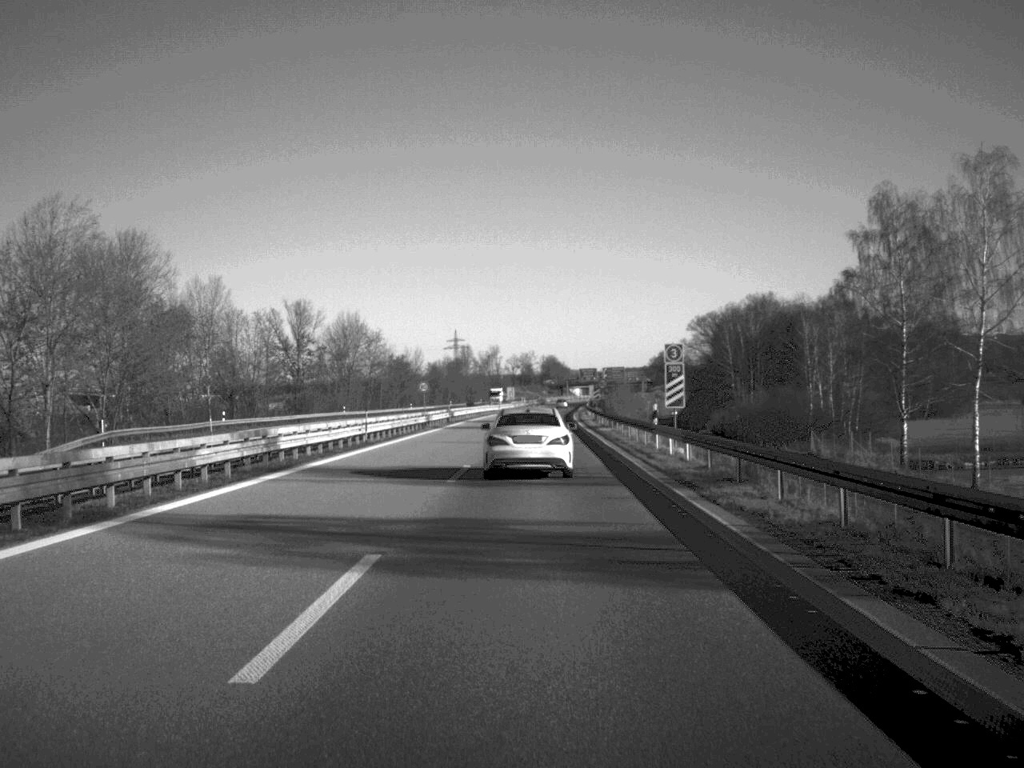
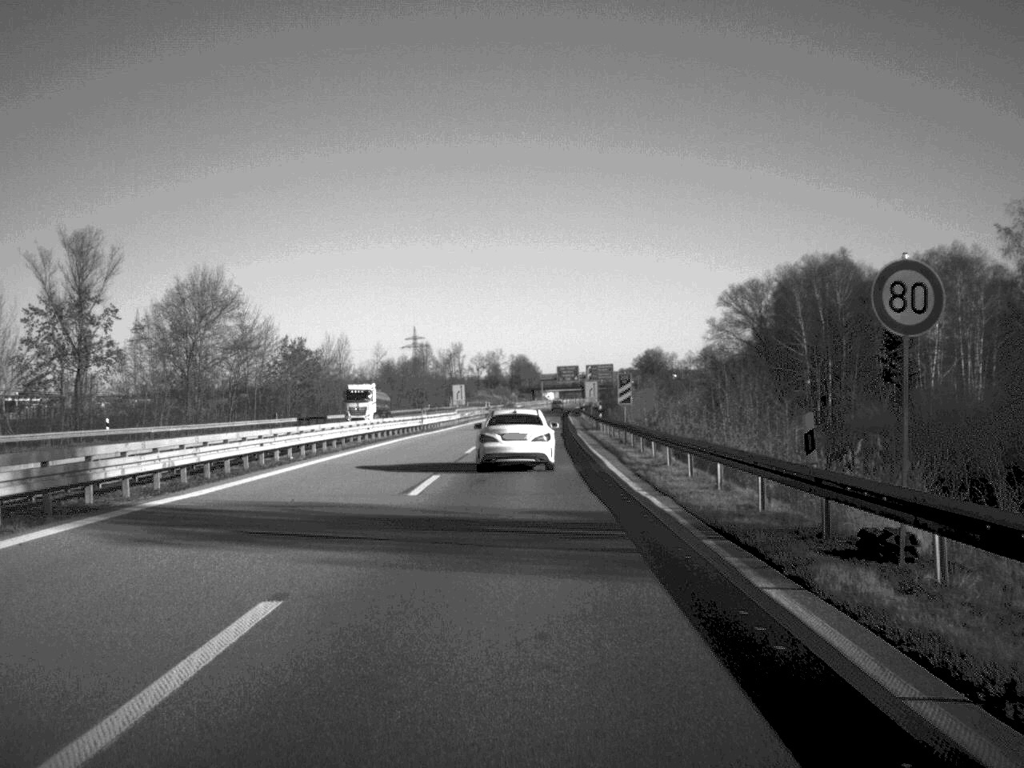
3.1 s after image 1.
(+1.1, +73.0) m; +1°
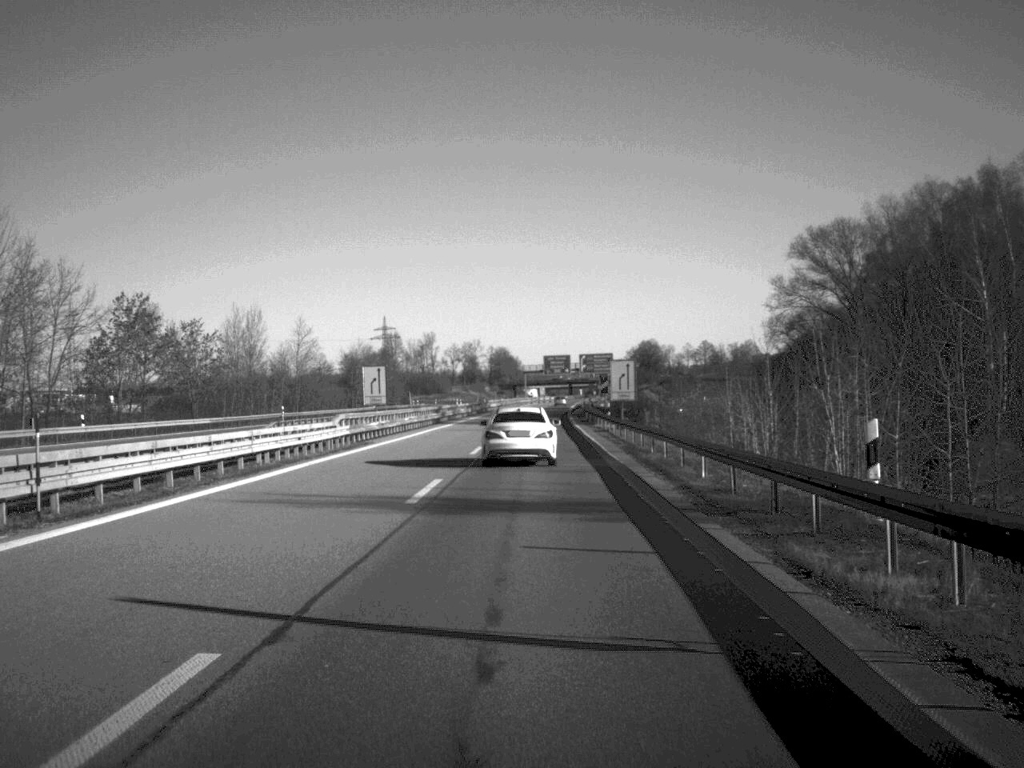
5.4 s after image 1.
(+0.4, +55.8) m; +1°
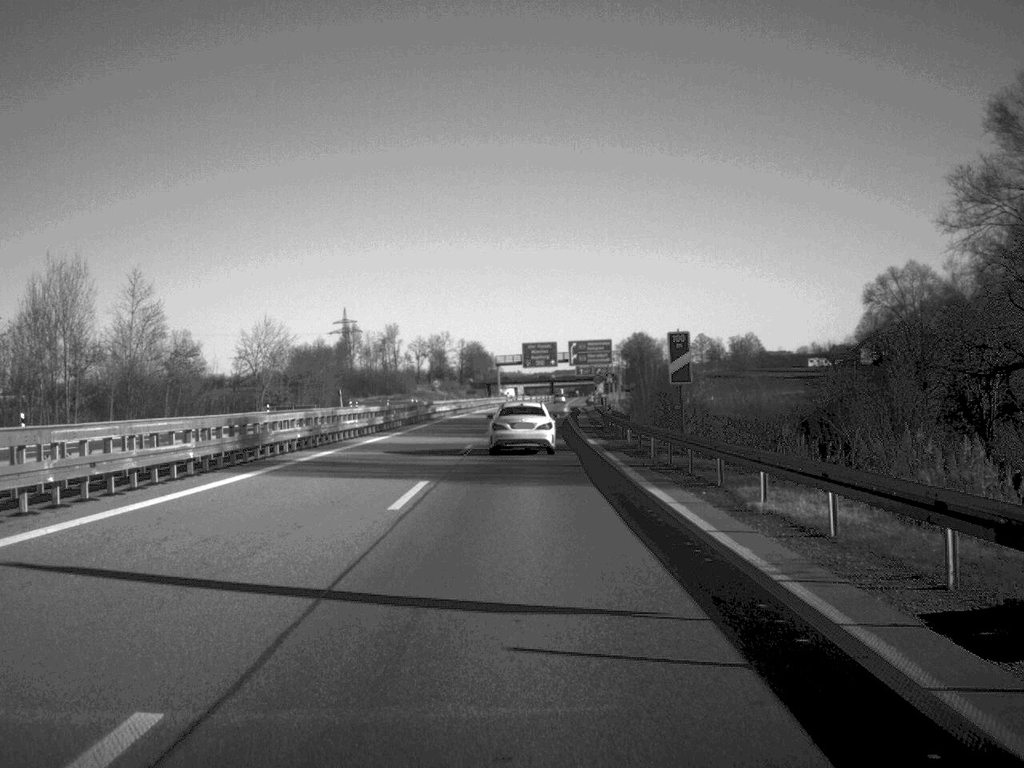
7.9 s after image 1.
(+0.5, +55.5) m; +1°
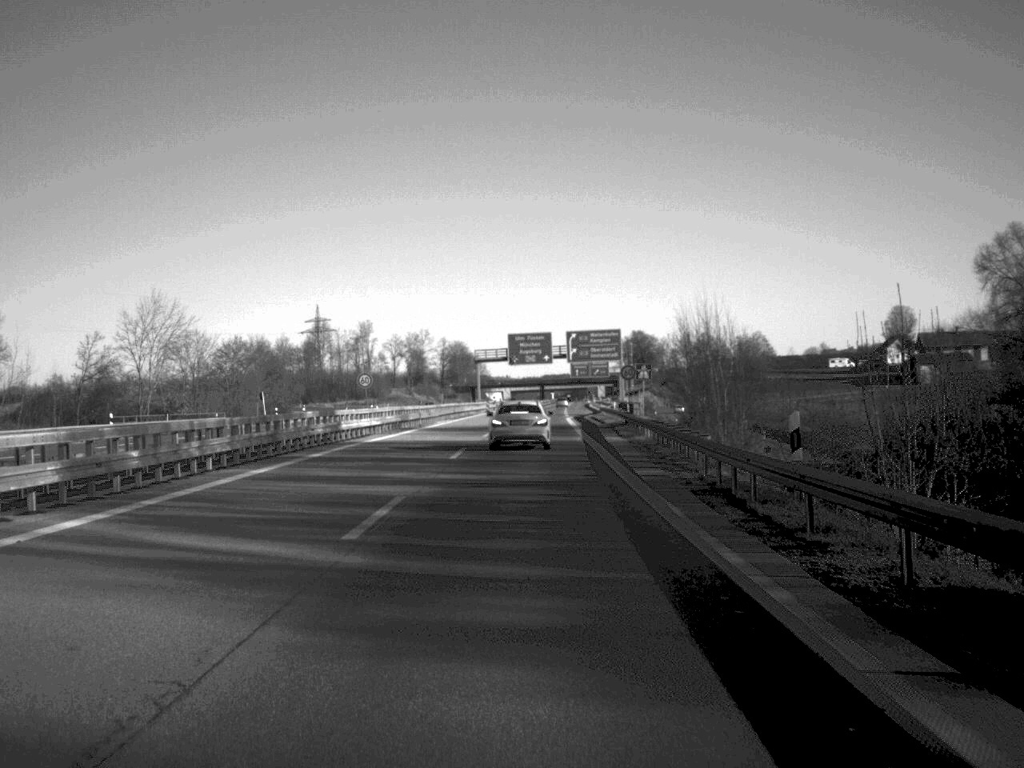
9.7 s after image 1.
(+0.2, +39.2) m; 0°
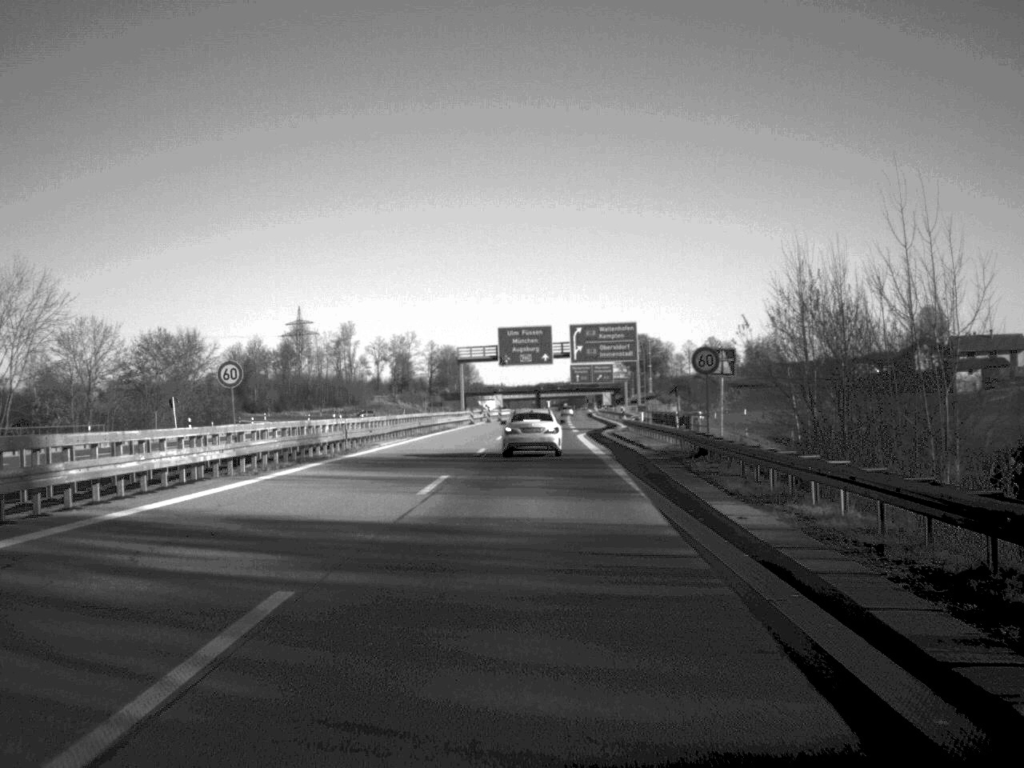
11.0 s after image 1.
(+0.1, +27.9) m; 0°
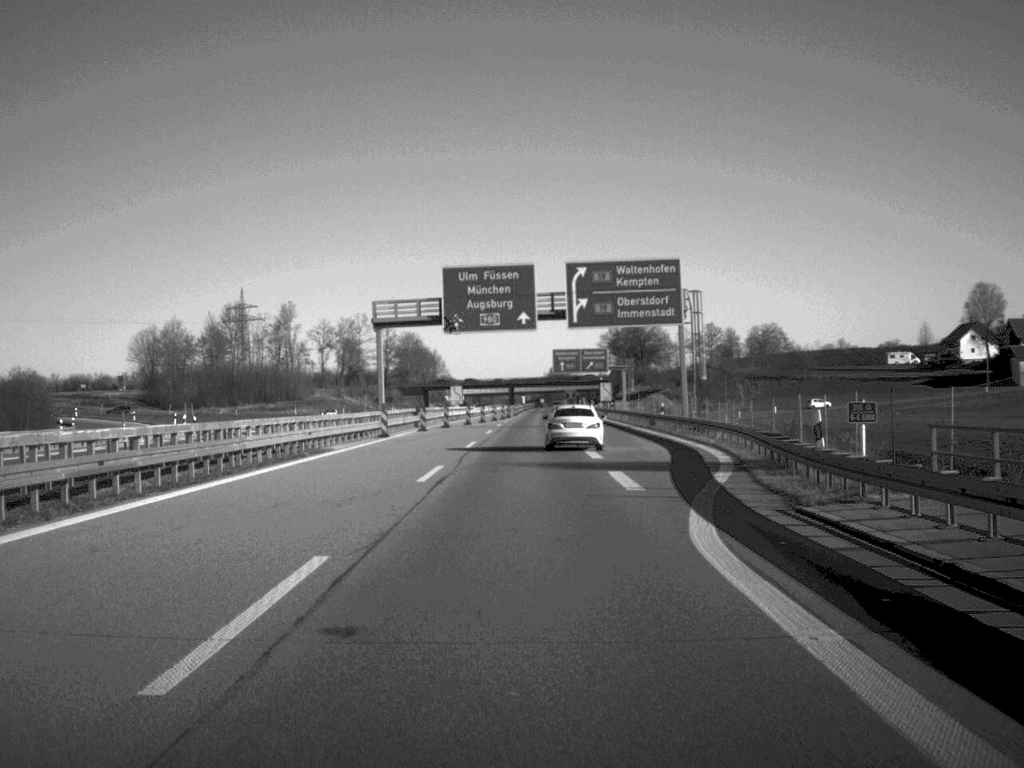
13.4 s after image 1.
(+0.5, +51.3) m; +1°
